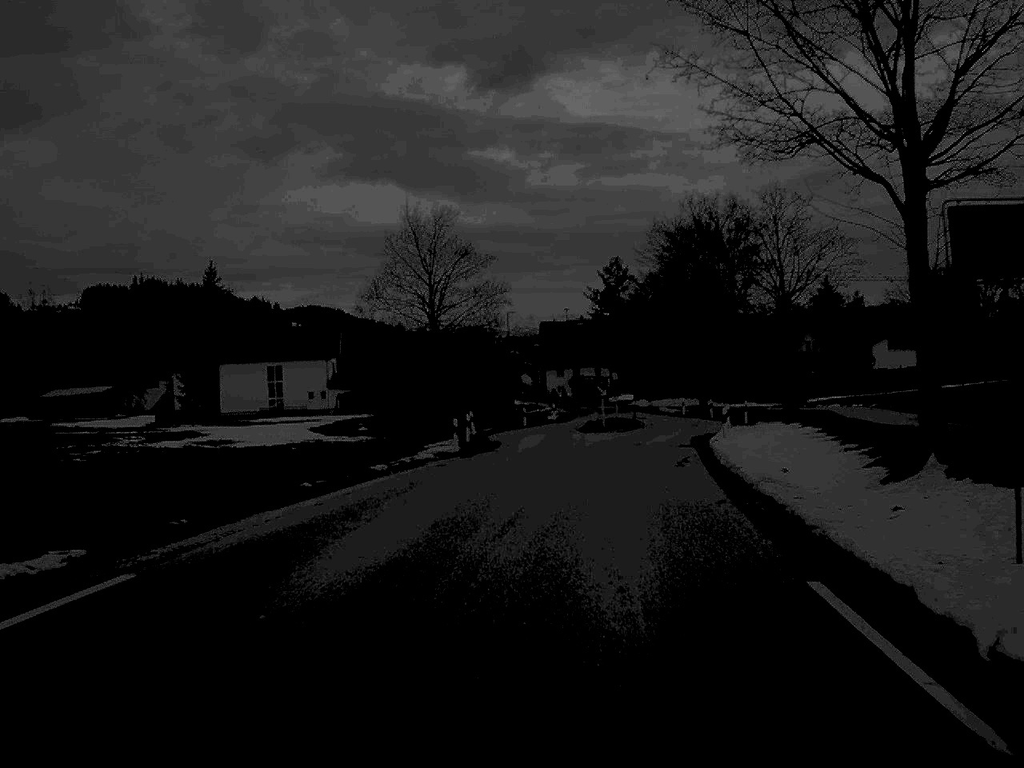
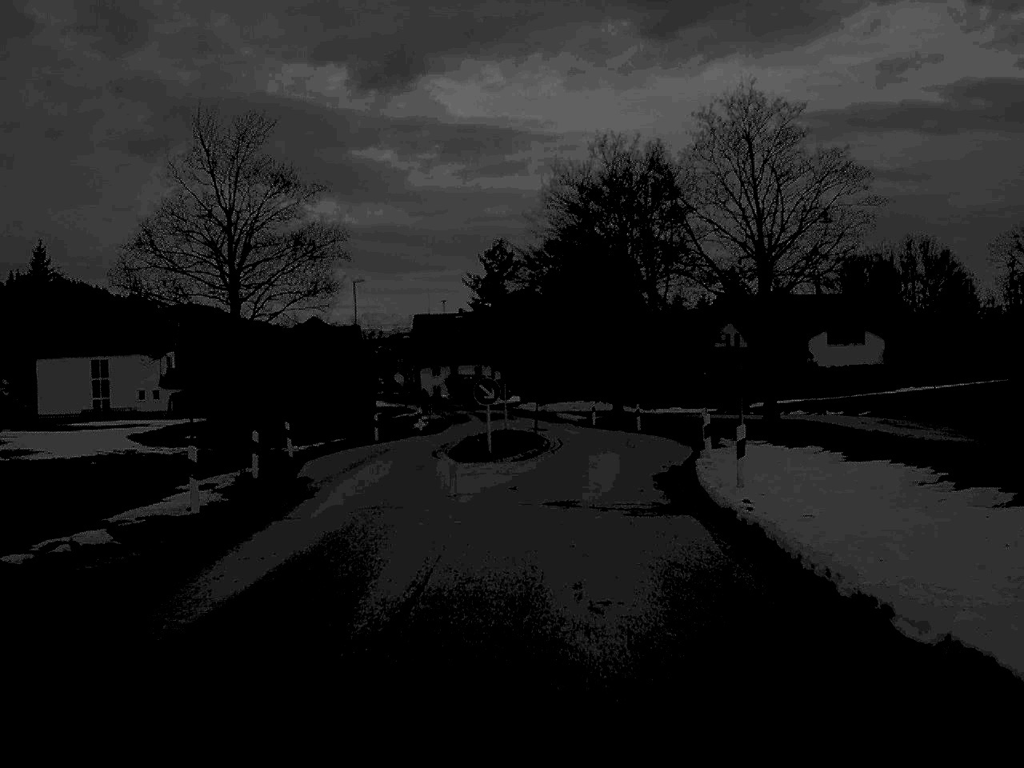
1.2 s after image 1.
(+0.9, +18.9) m; +5°
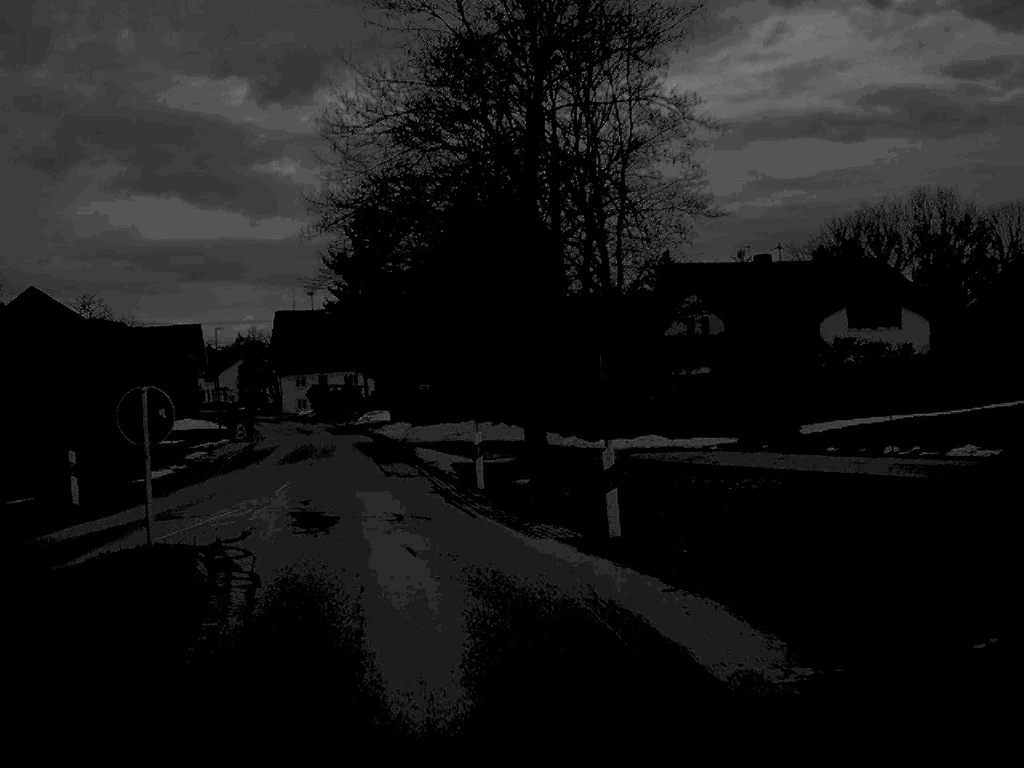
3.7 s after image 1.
(+2.0, +32.6) m; +4°
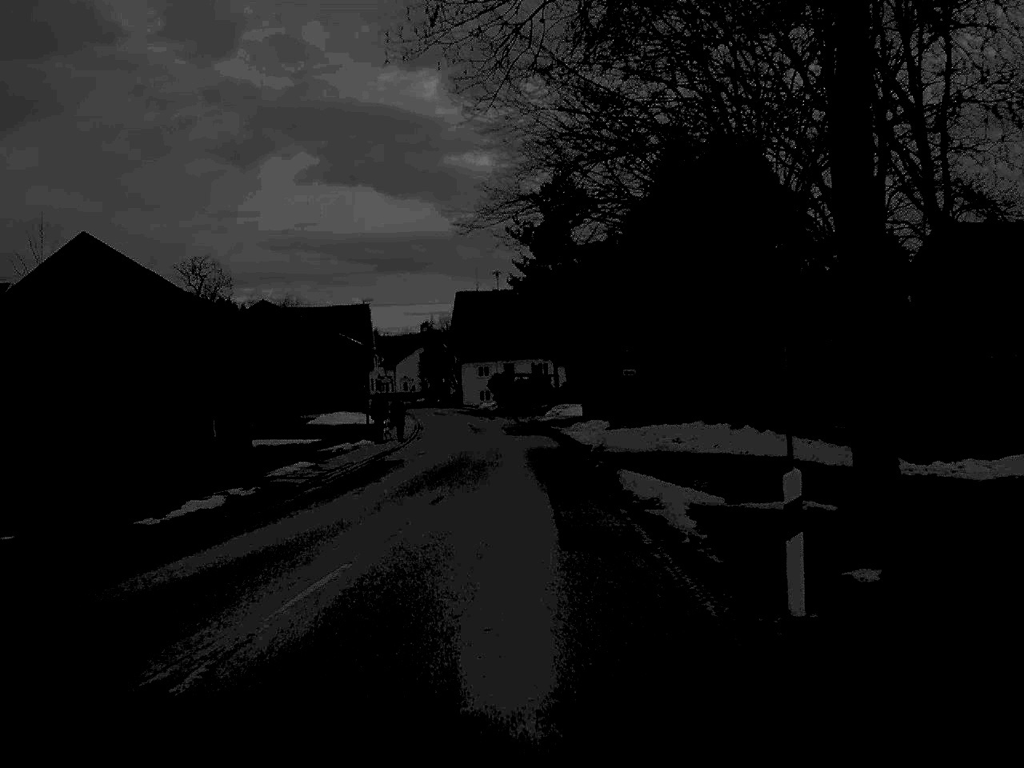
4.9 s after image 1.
(-1.2, +14.3) m; -9°
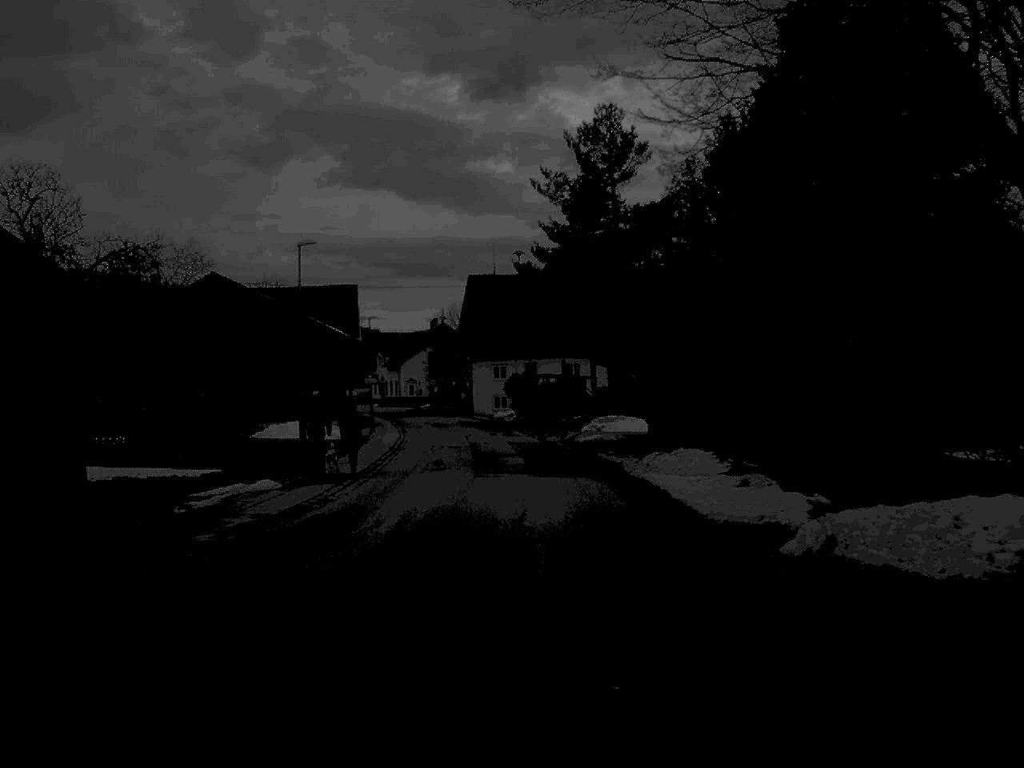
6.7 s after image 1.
(-0.3, +21.7) m; -1°
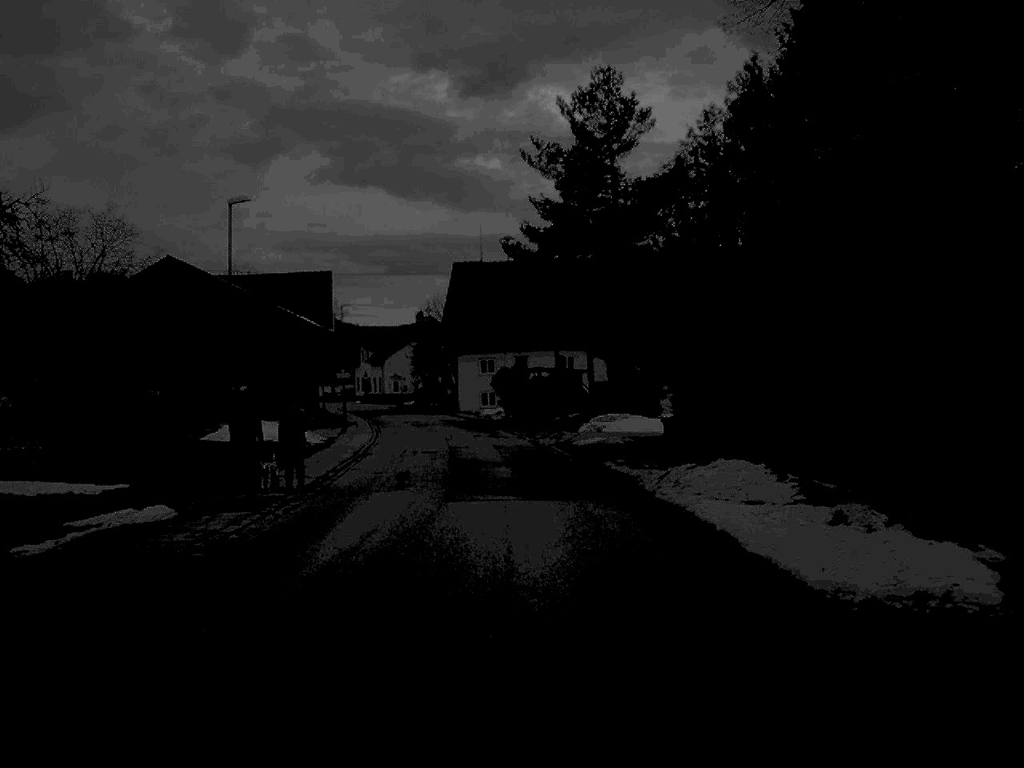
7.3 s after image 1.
(0.0, +7.0) m; 0°
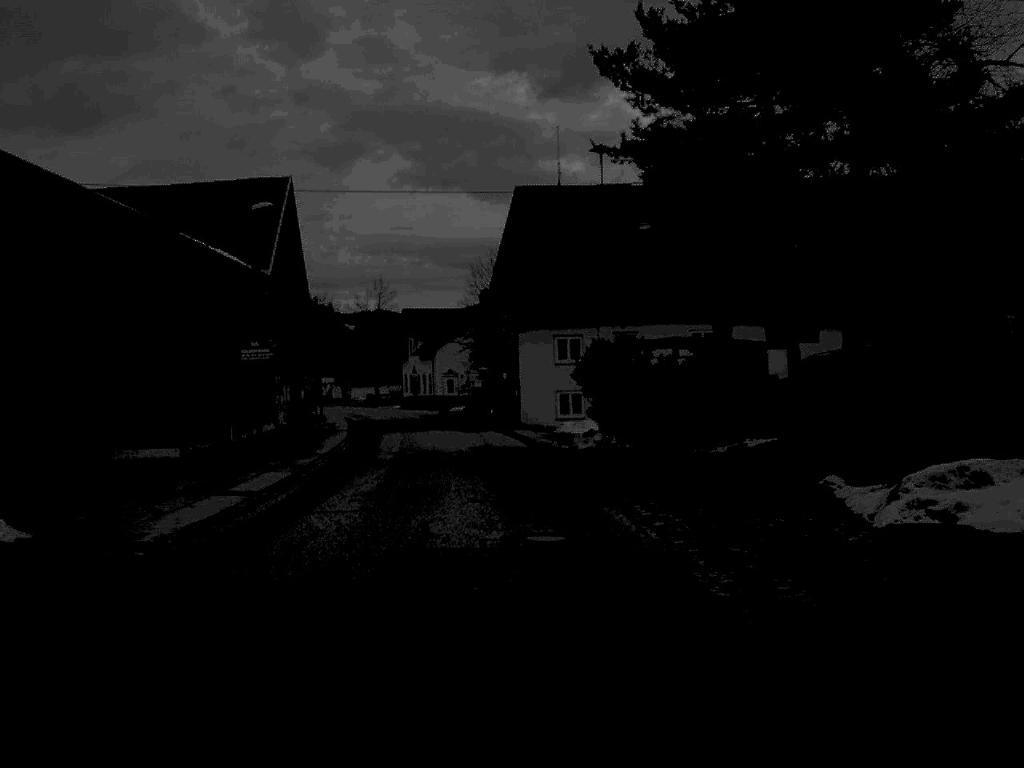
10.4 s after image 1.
(-0.7, +34.3) m; -4°
